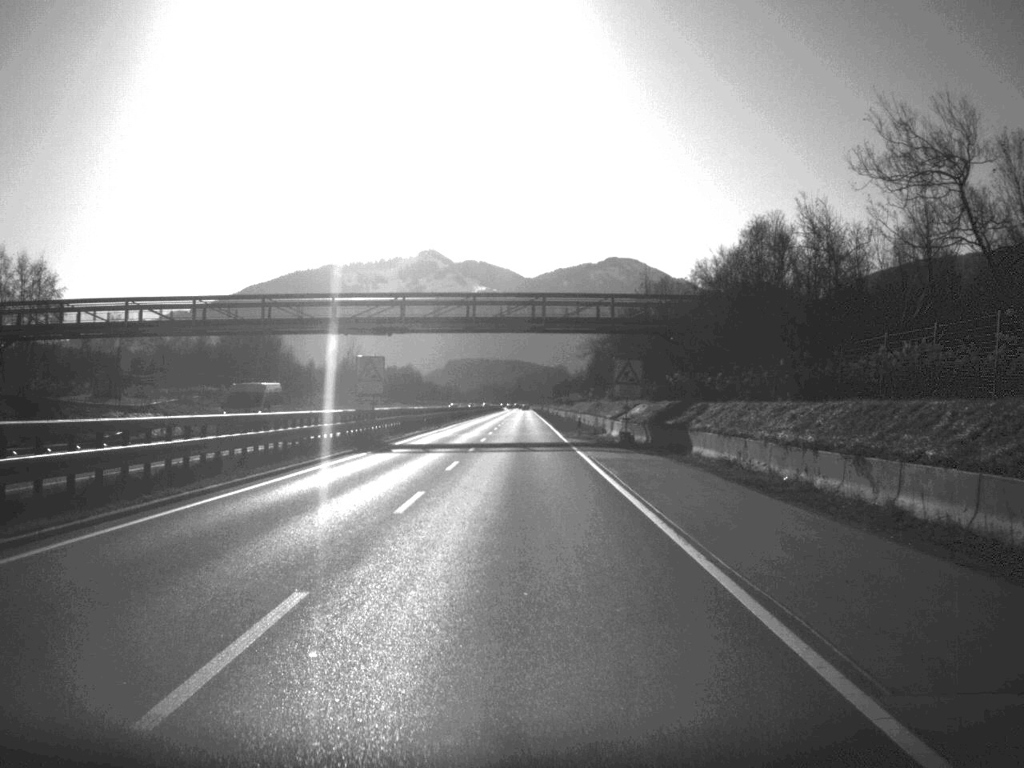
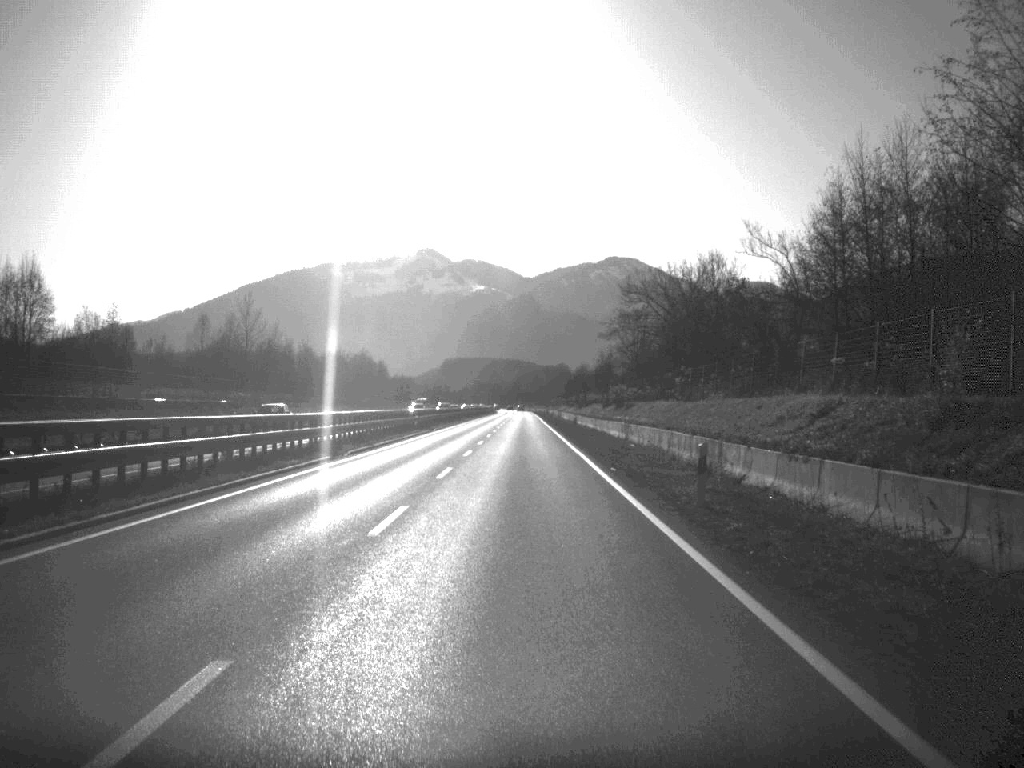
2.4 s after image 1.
(0.0, +86.5) m; 0°
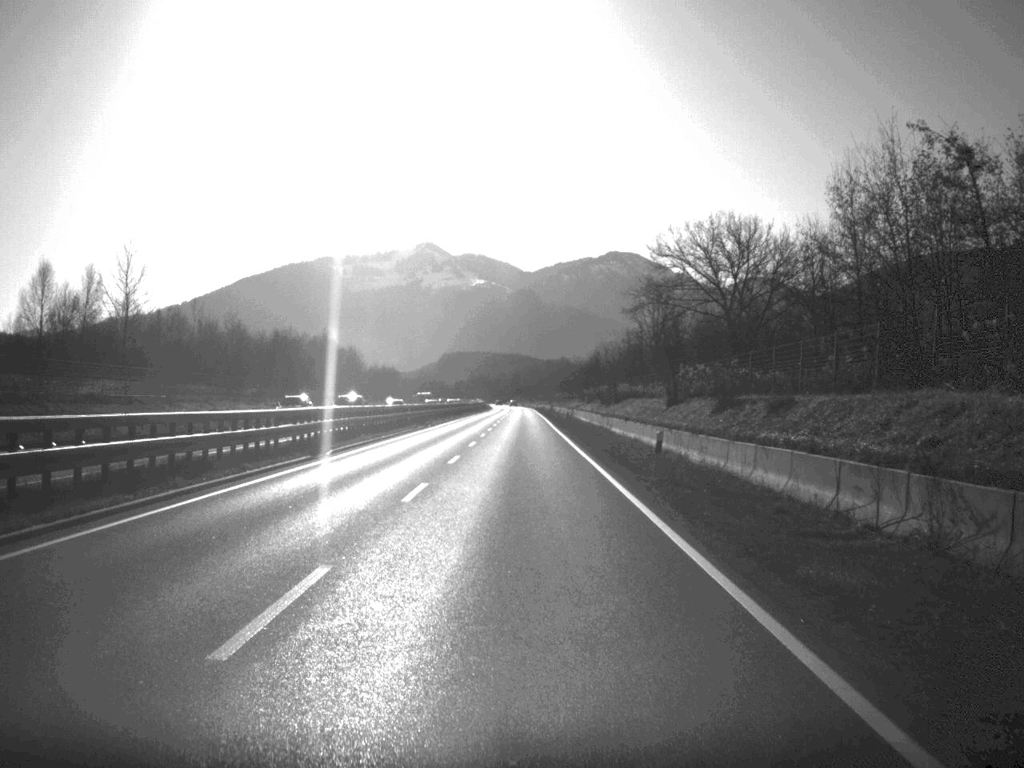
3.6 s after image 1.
(0.0, +43.4) m; 0°
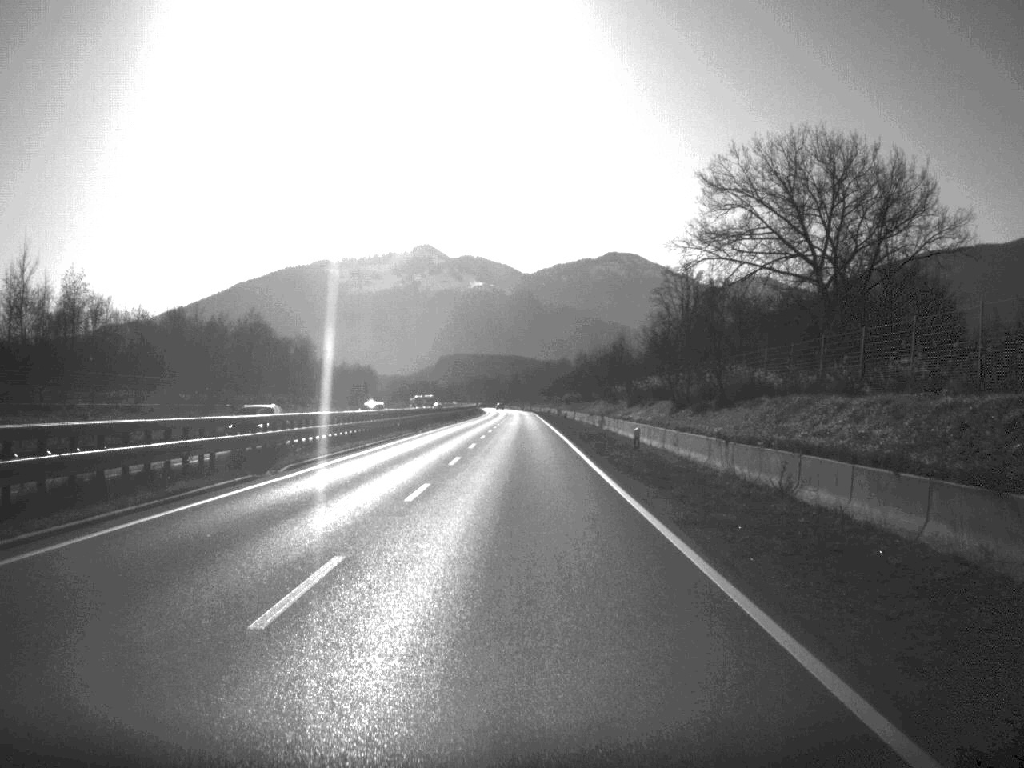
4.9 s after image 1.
(0.0, +46.5) m; 0°
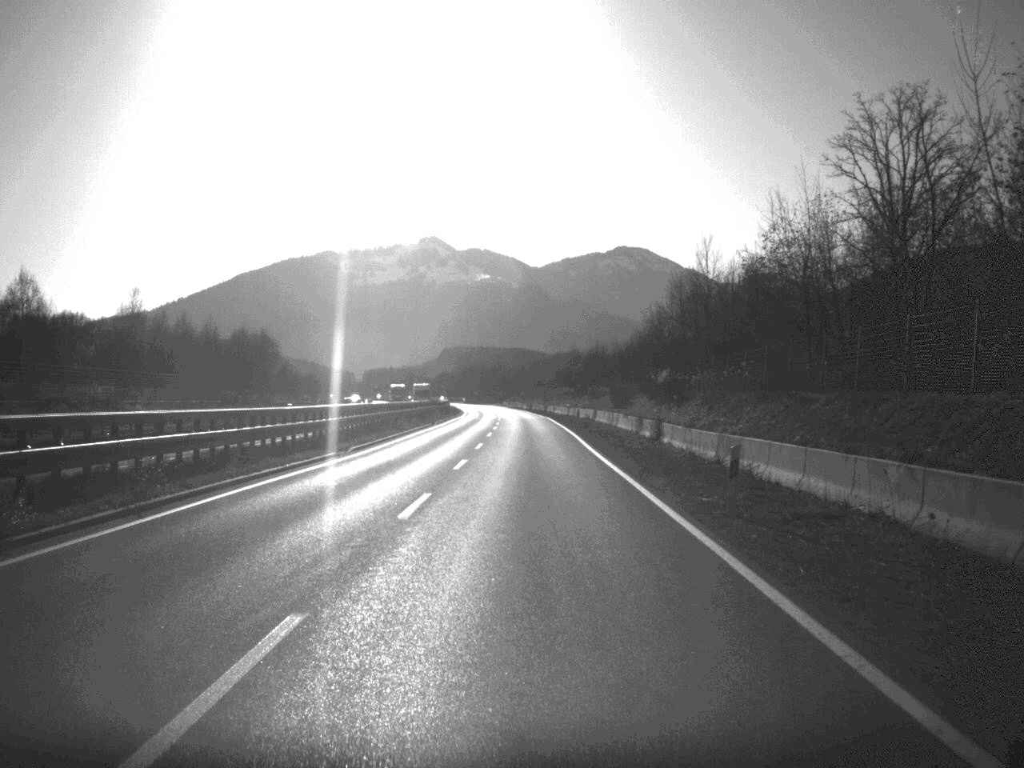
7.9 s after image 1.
(-0.4, +110.8) m; 0°
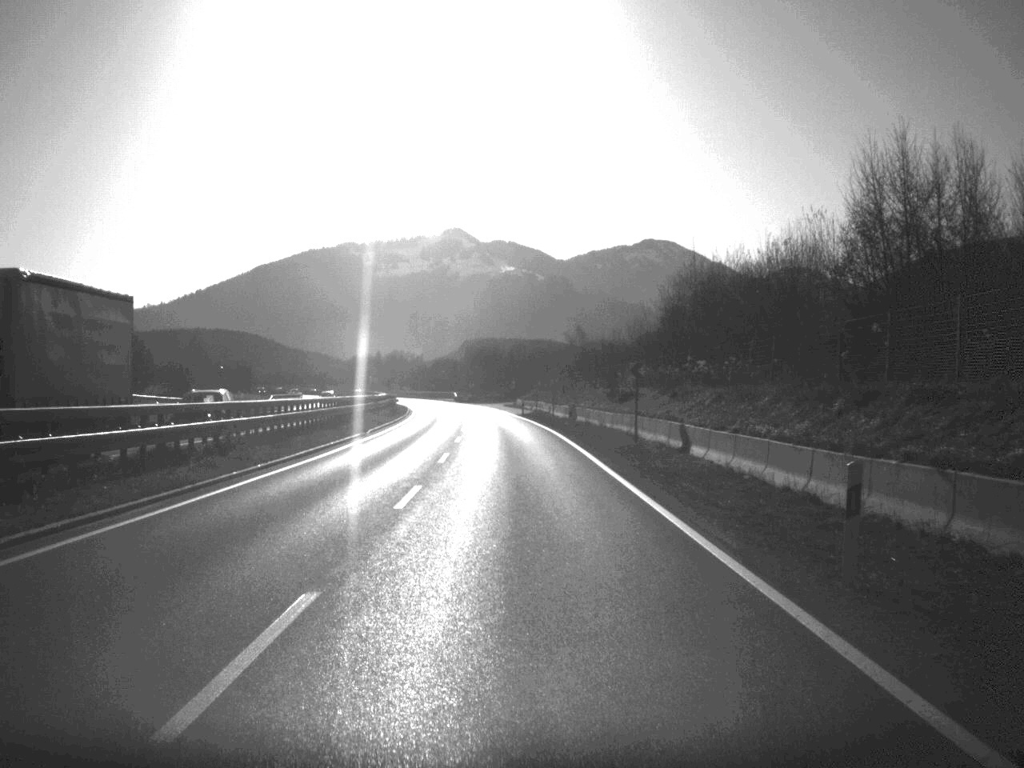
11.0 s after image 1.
(-0.6, +106.1) m; -1°
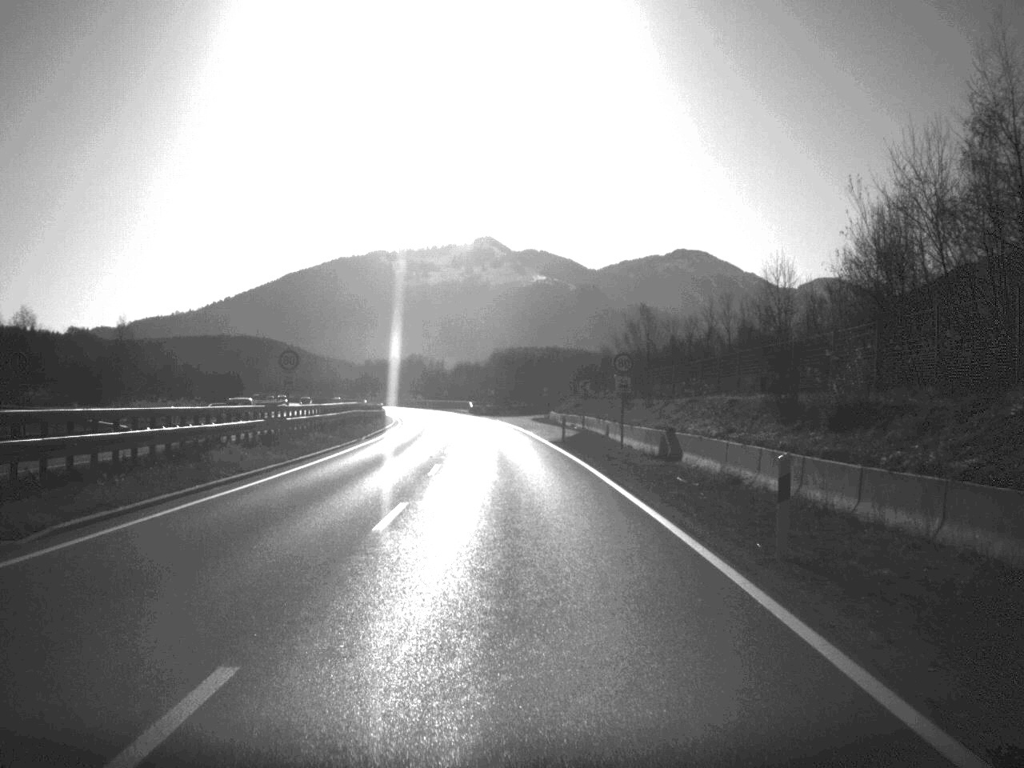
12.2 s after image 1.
(-0.4, +38.1) m; -1°
